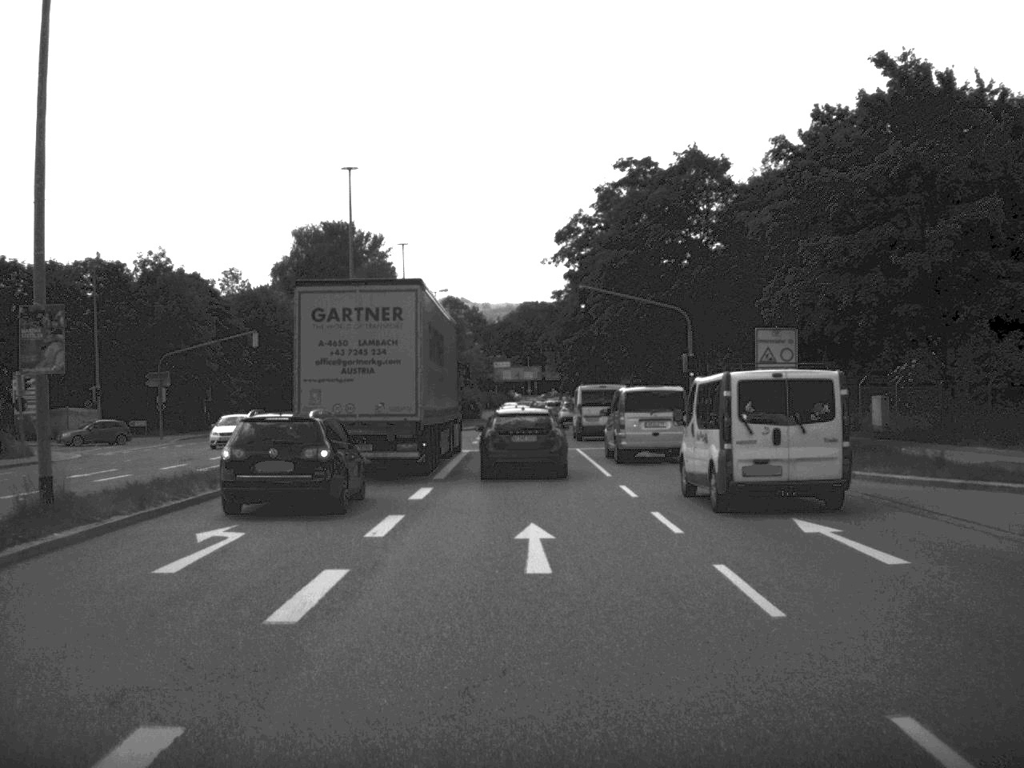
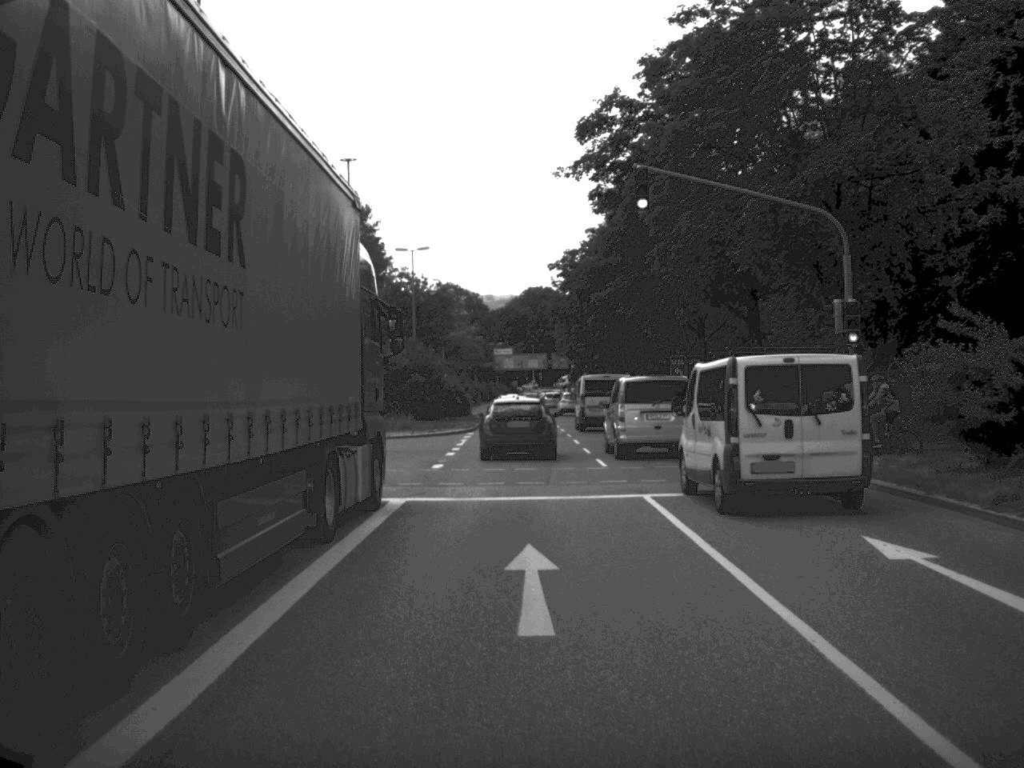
(-0.1, +22.8) m; 0°
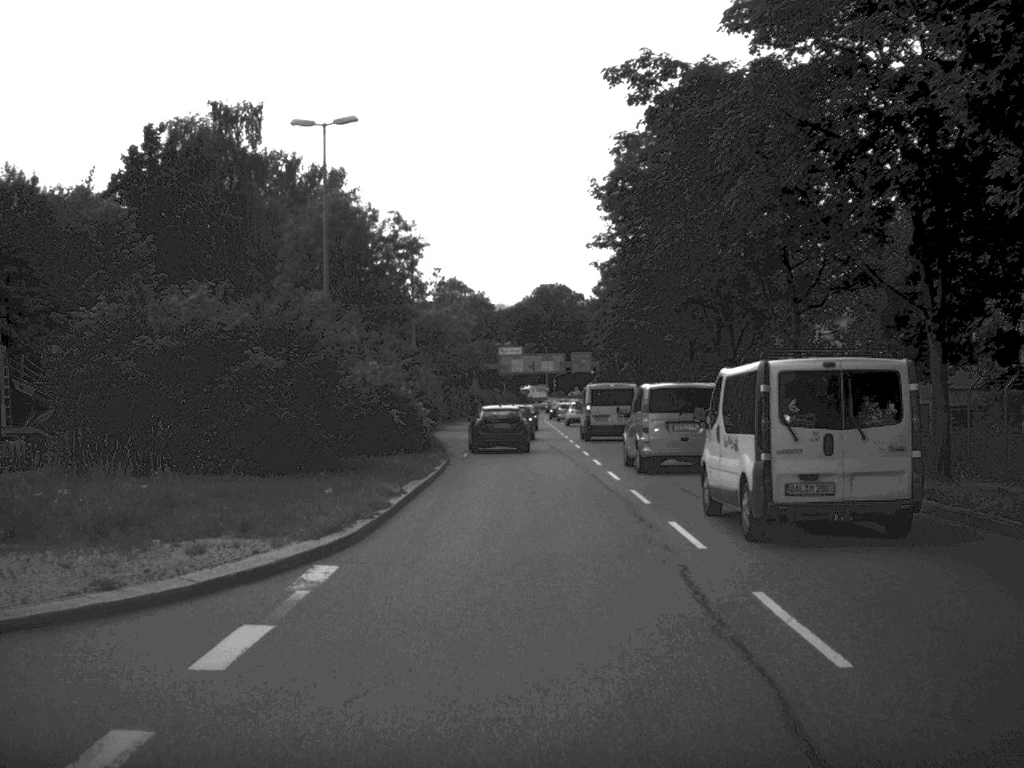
(-0.3, +37.2) m; -1°
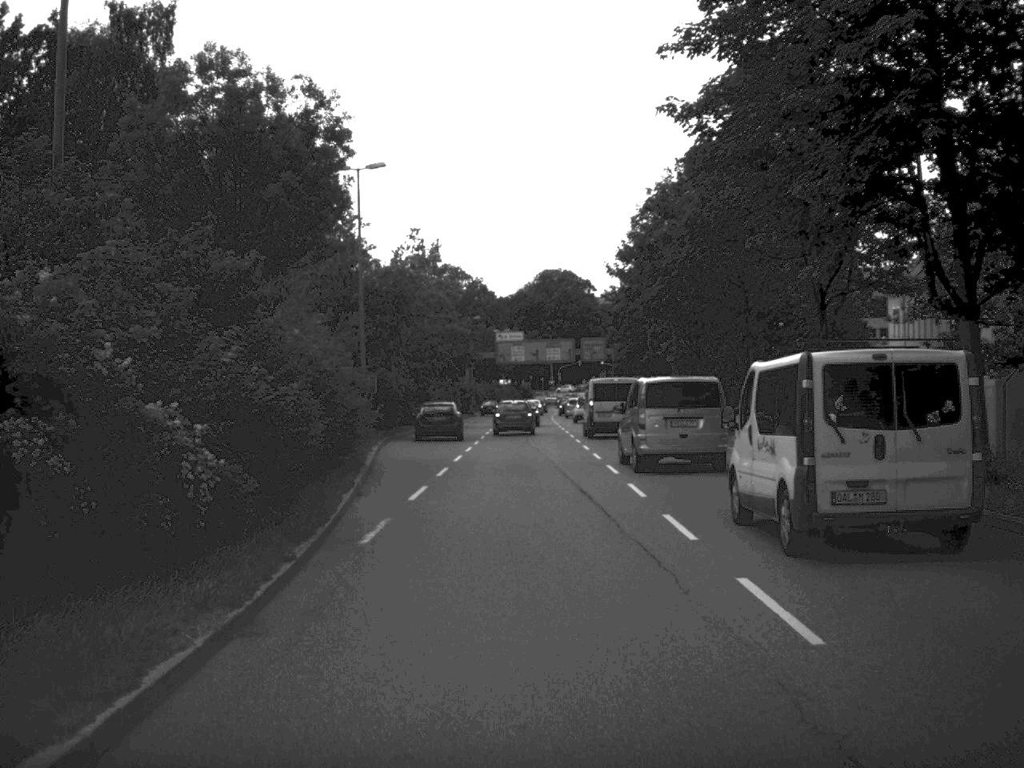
(0.0, +22.9) m; 0°
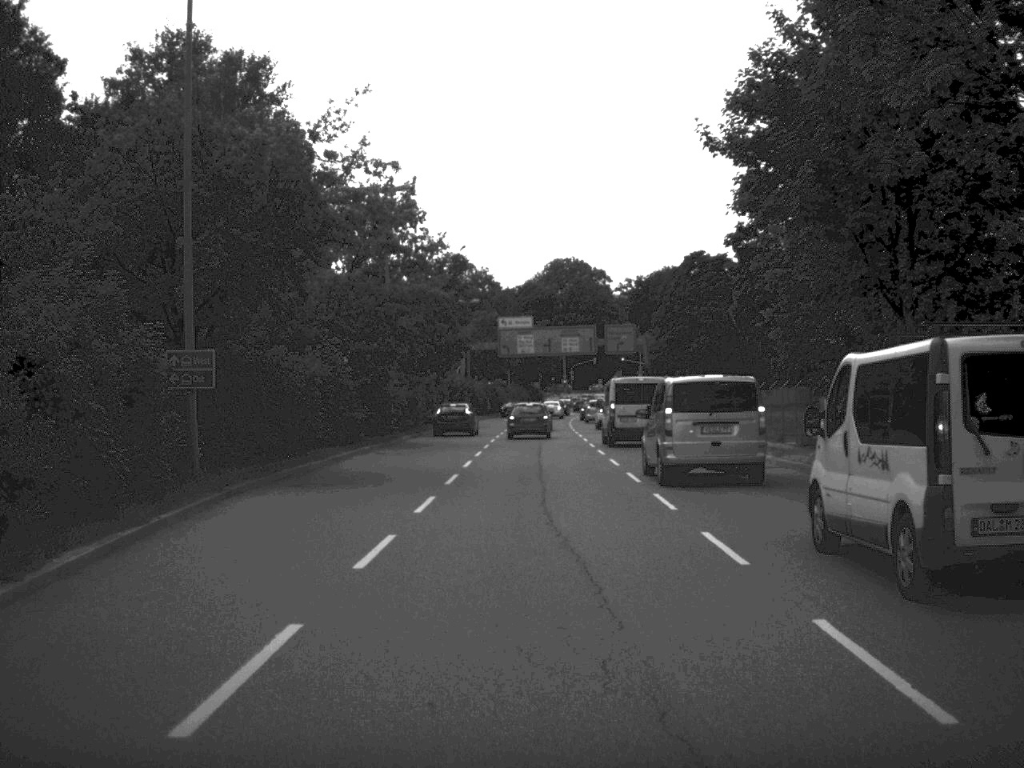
(-0.1, +25.6) m; -1°
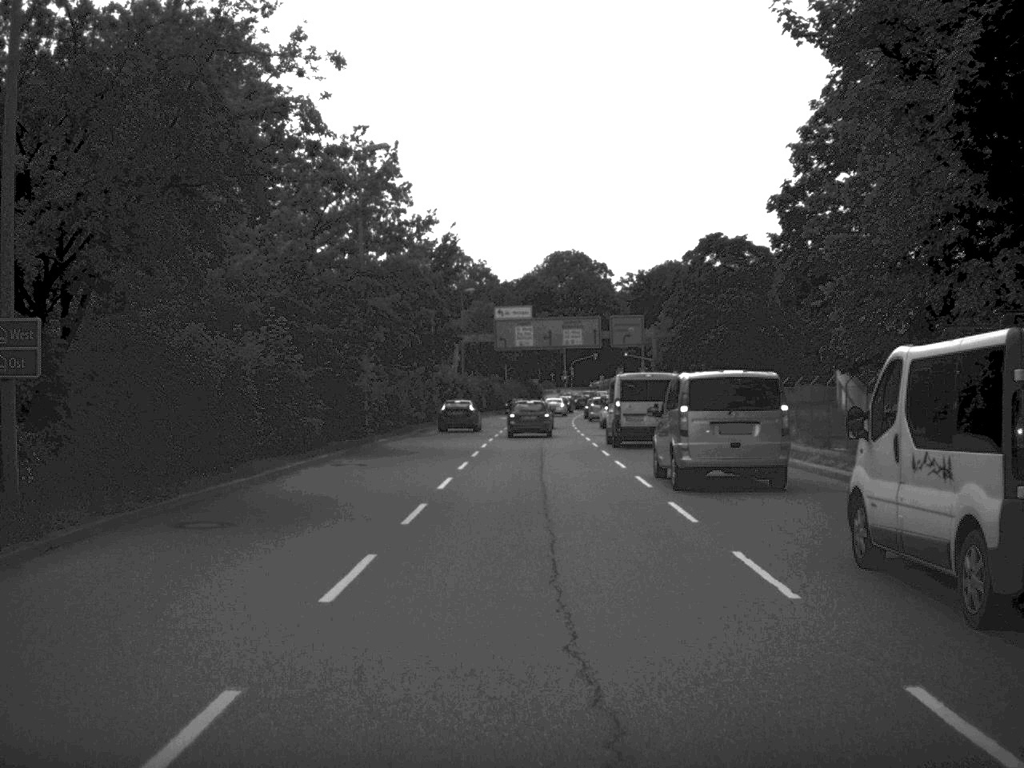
(0.0, +8.0) m; 0°
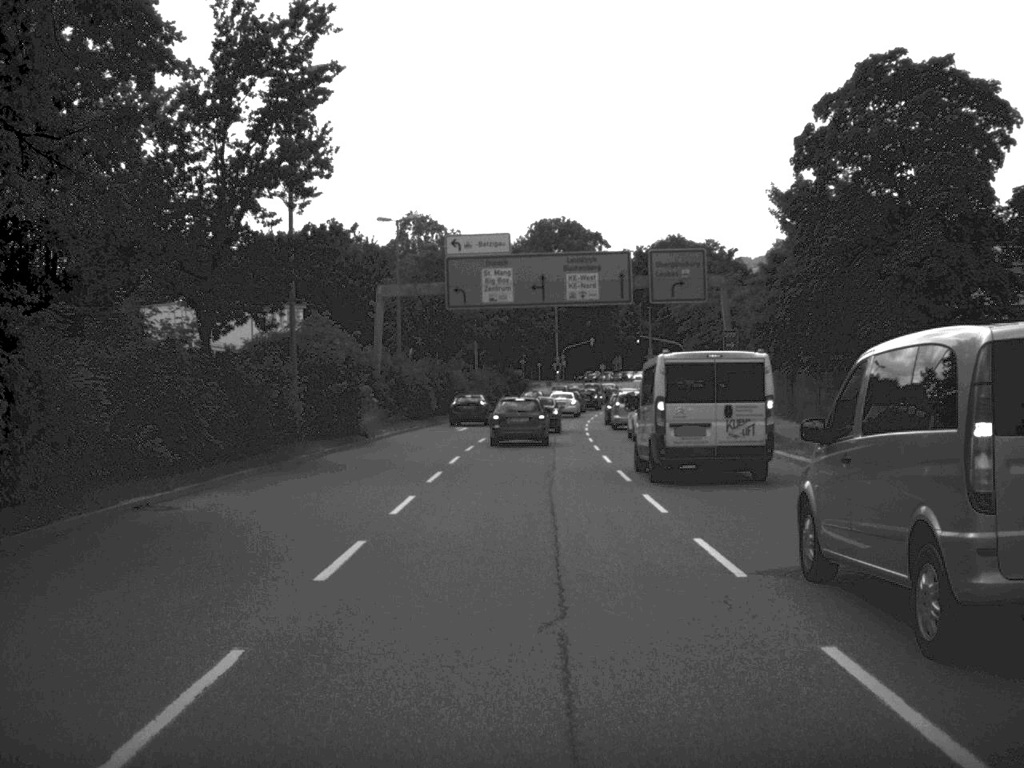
(+0.3, +40.1) m; 0°
